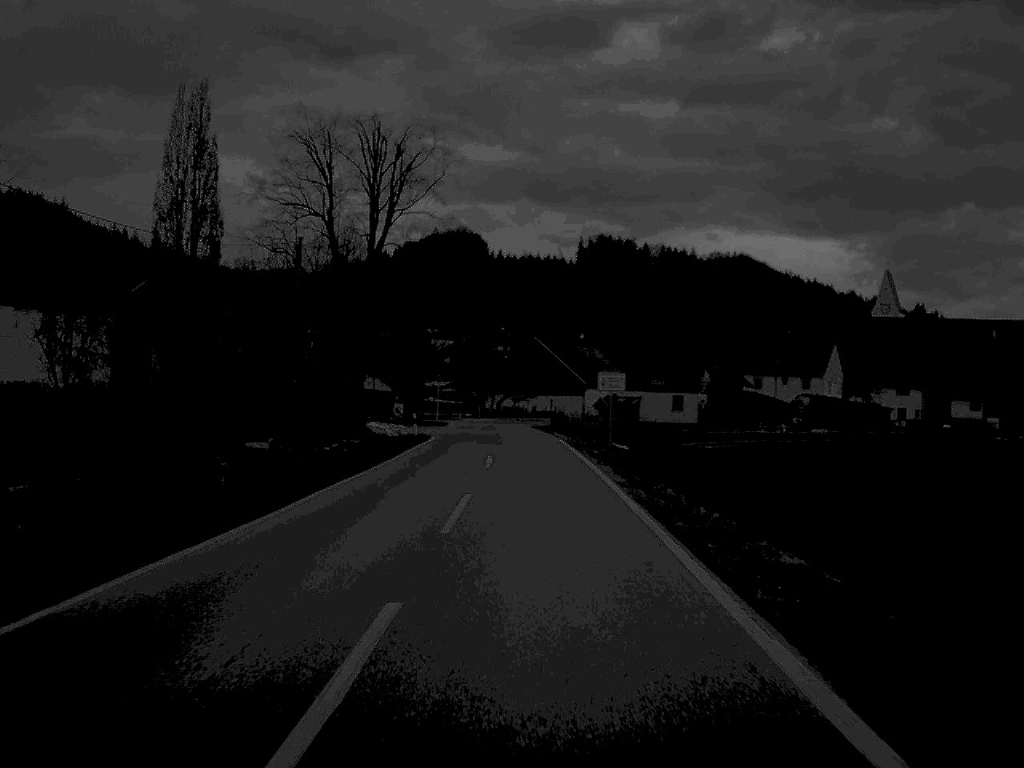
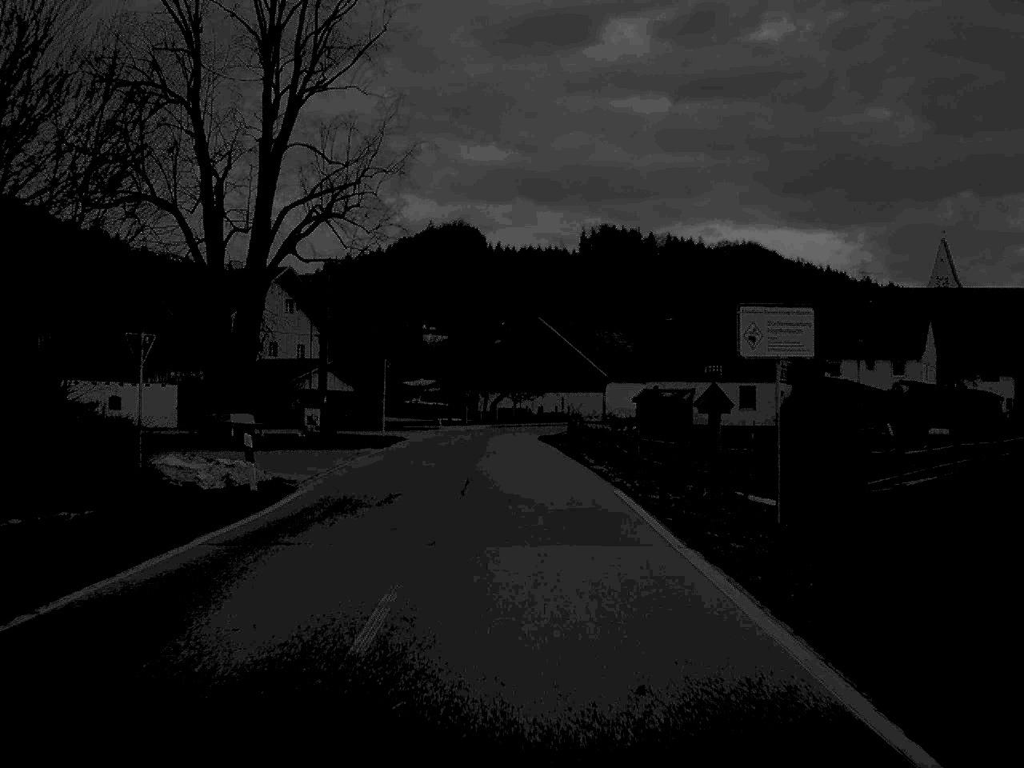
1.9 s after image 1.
(+0.1, +32.3) m; 0°
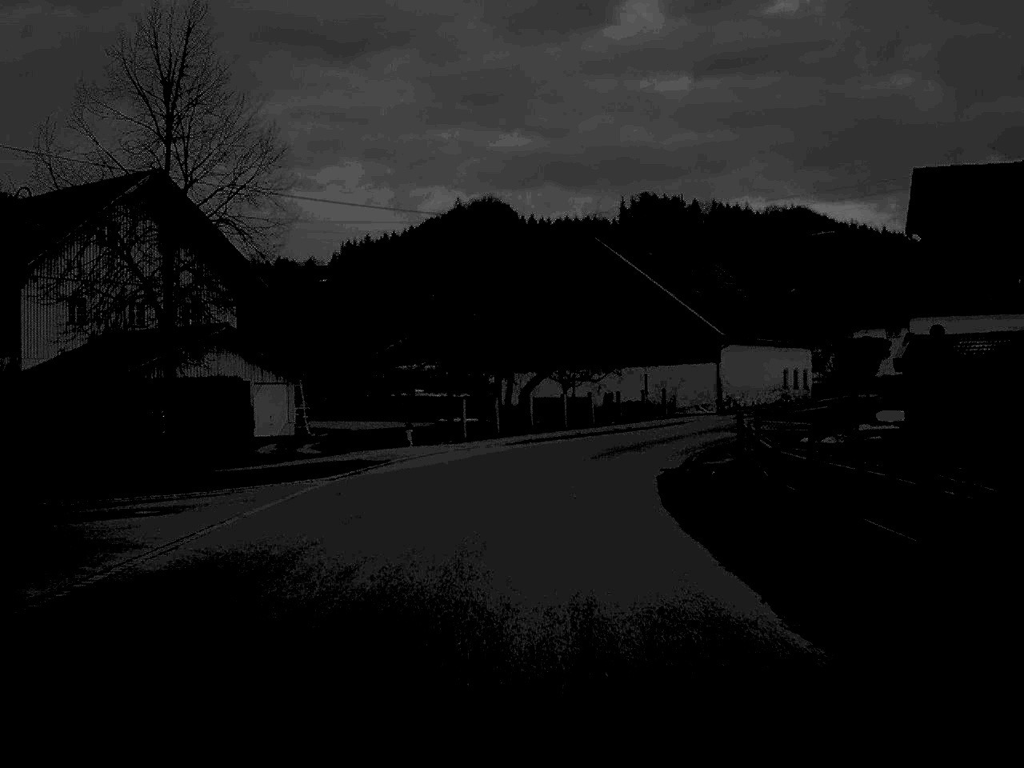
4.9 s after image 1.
(-0.7, +47.2) m; -2°
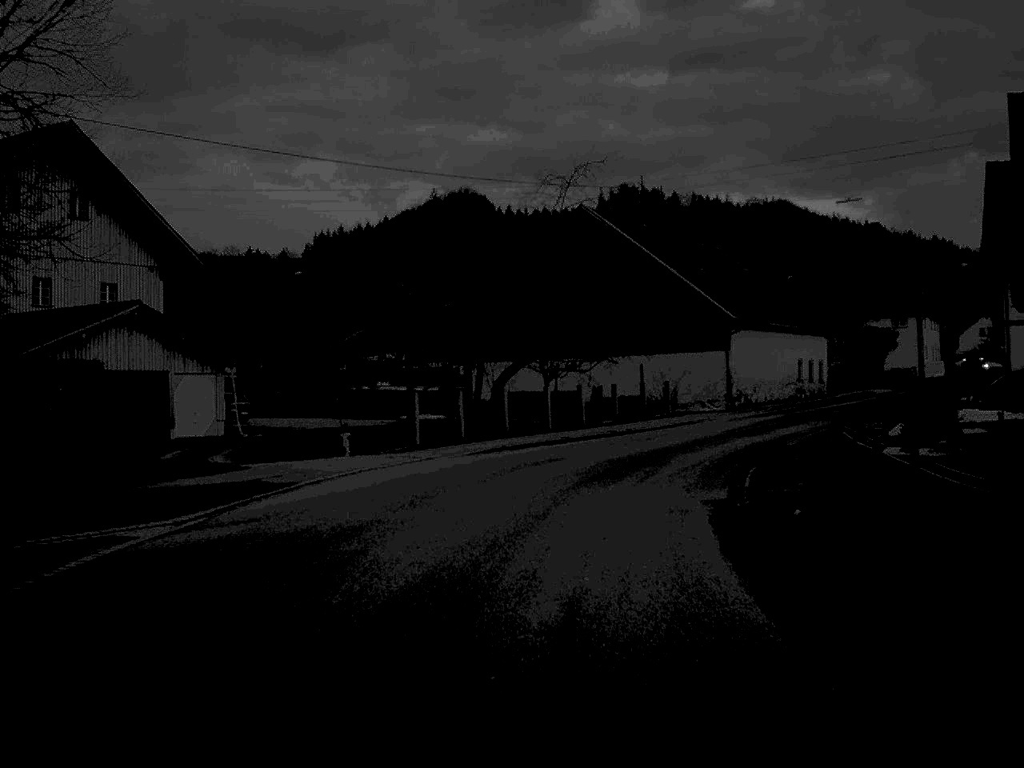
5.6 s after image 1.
(+0.1, +9.9) m; +1°
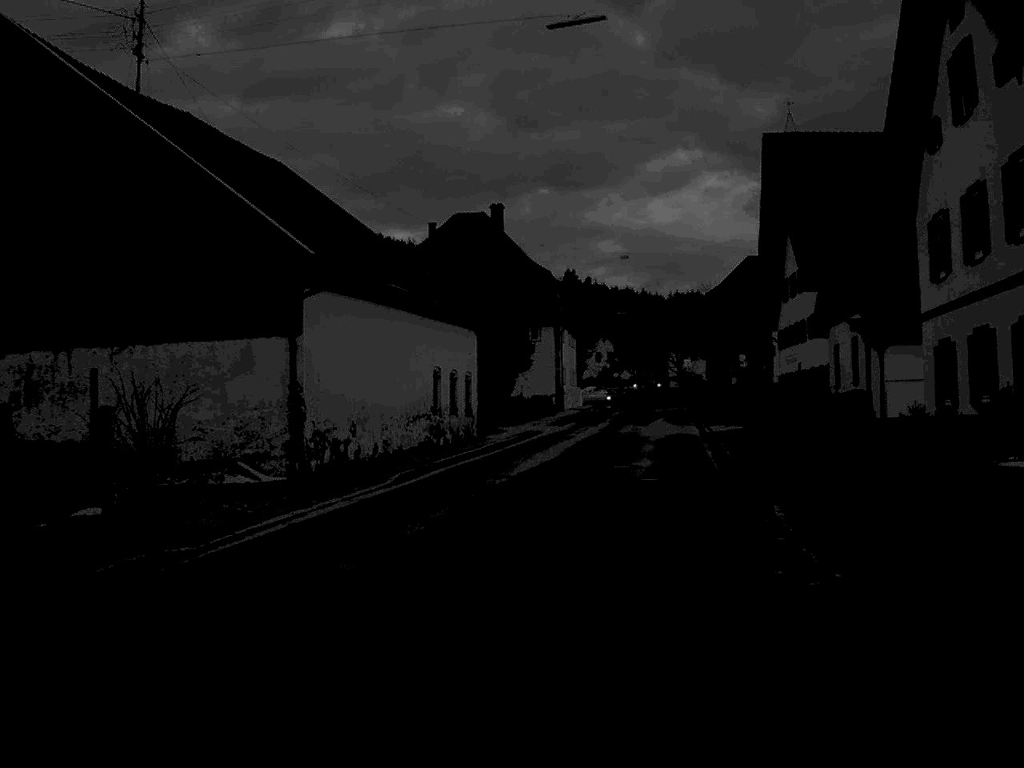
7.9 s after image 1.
(+4.6, +31.5) m; +20°
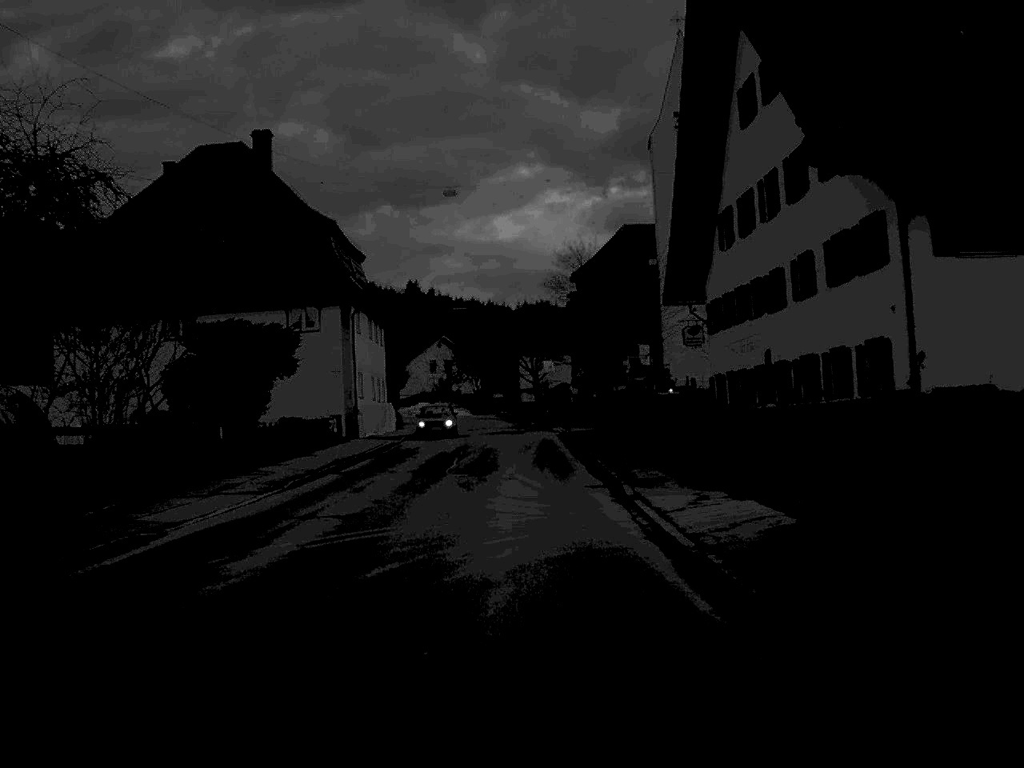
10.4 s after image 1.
(+3.0, +32.1) m; +7°
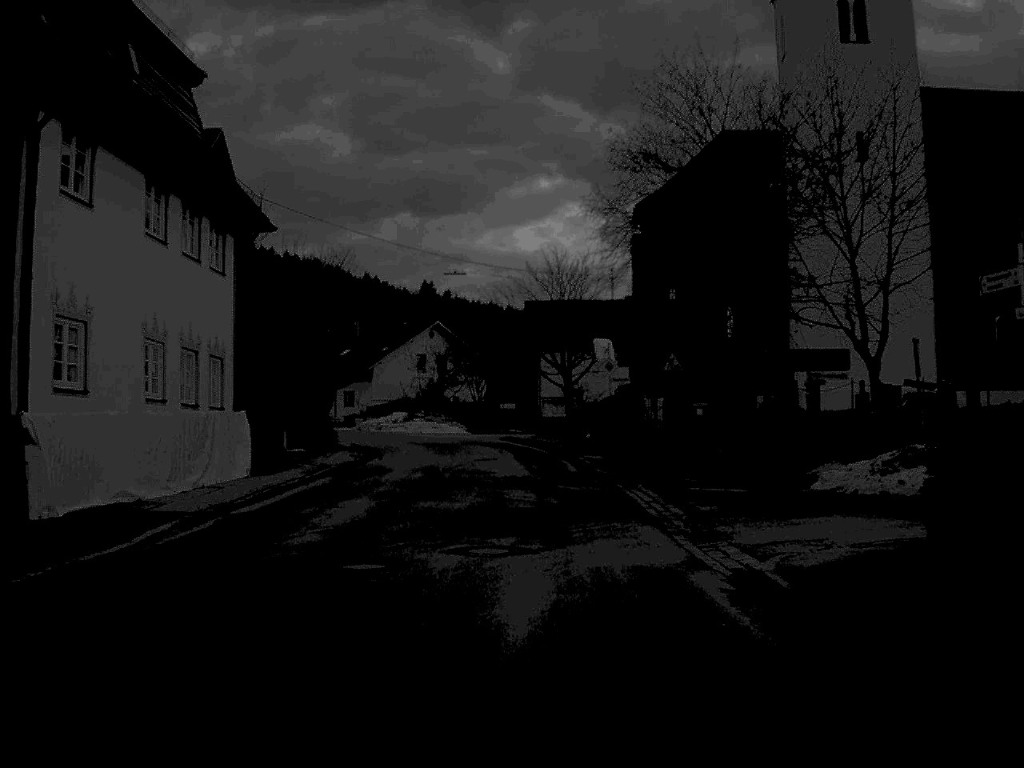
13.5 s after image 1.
(-0.3, +38.3) m; -1°
